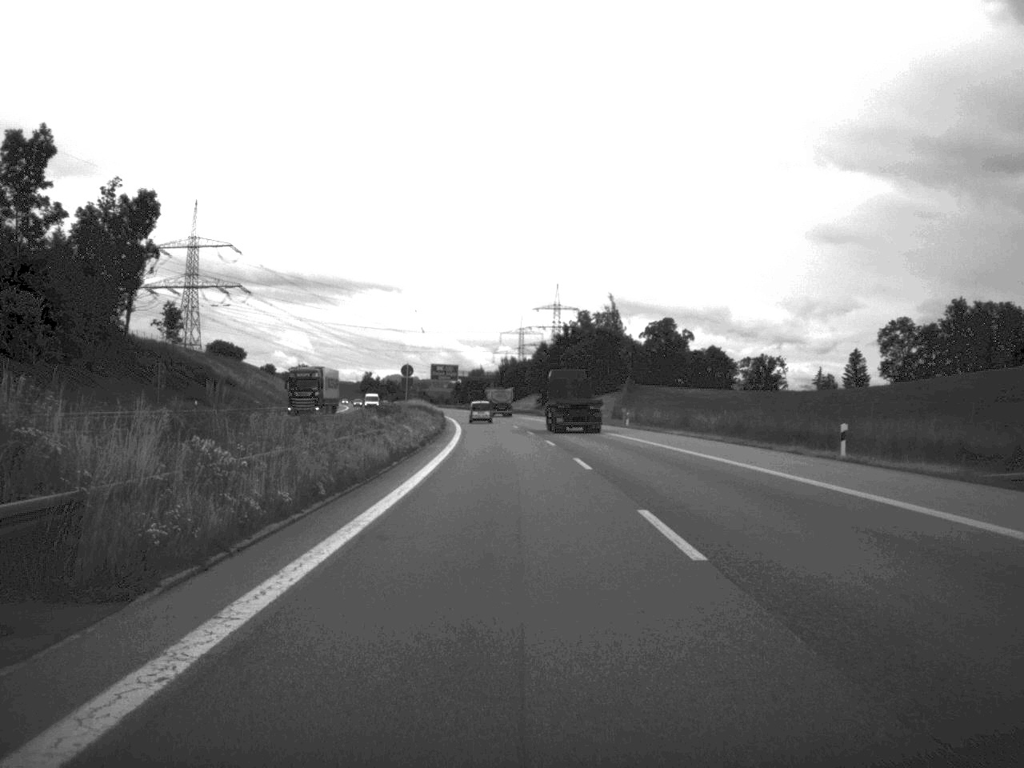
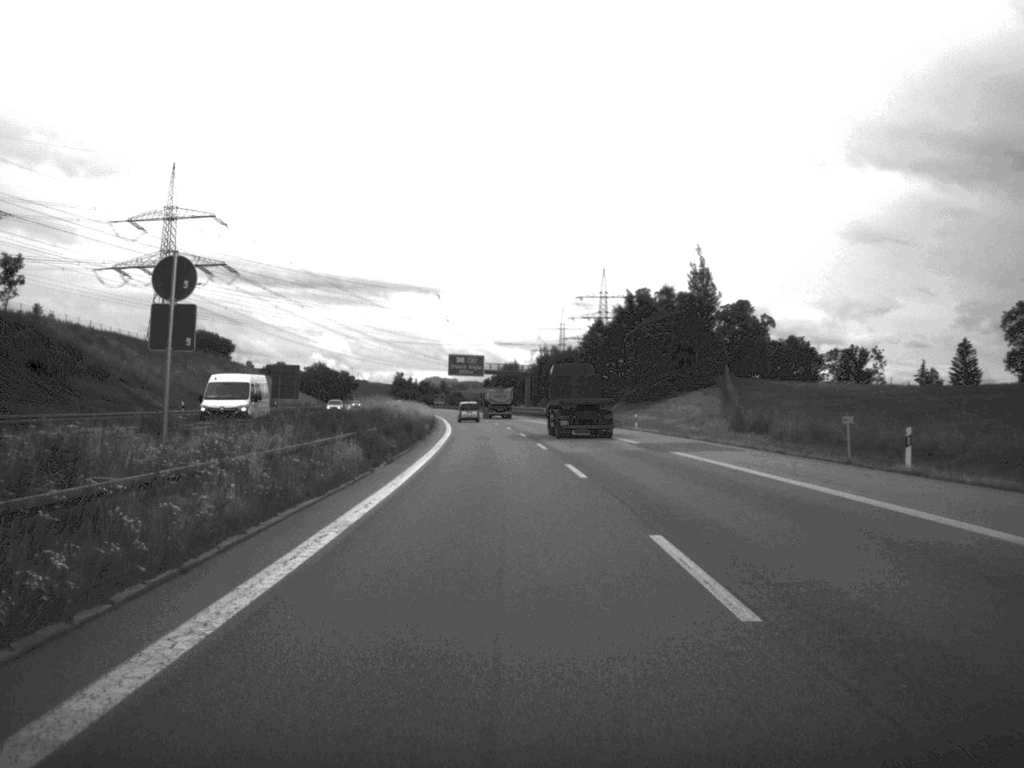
(-0.9, +56.6) m; -2°
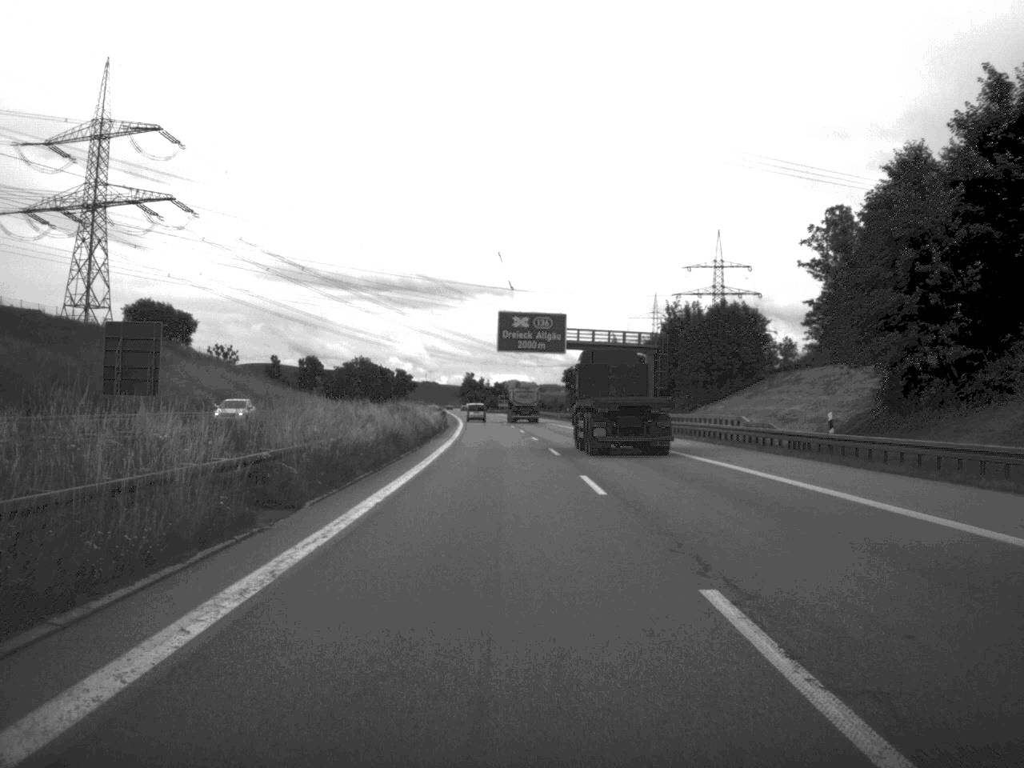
(-3.3, +93.0) m; -4°
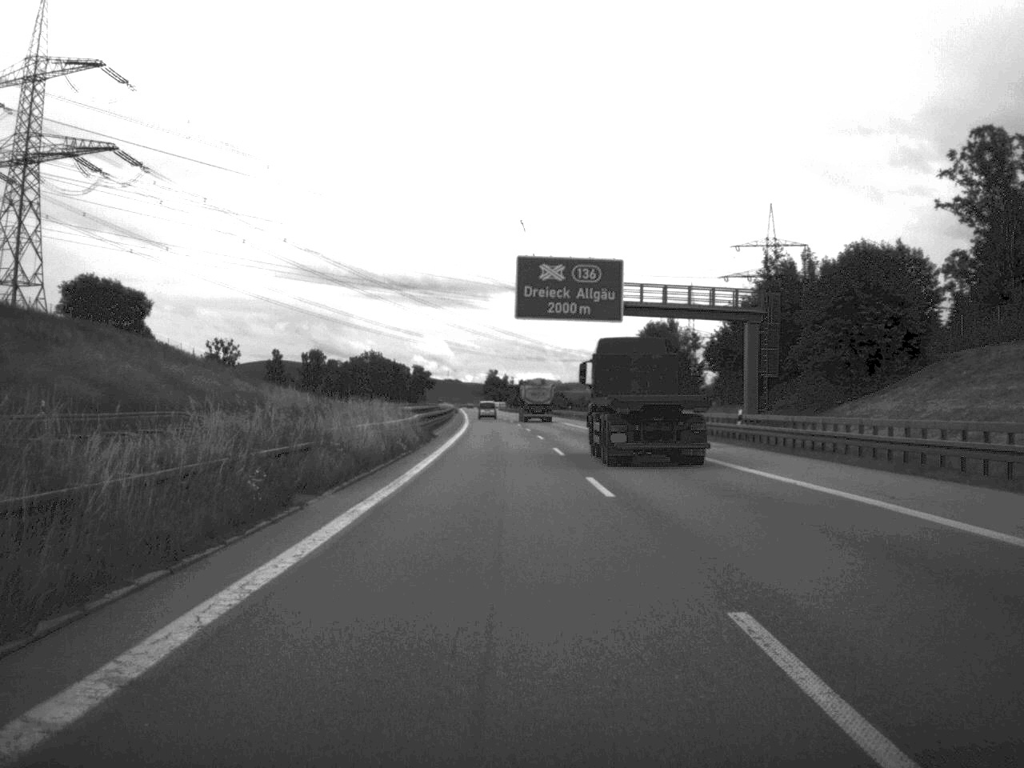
(-0.5, +36.6) m; -1°
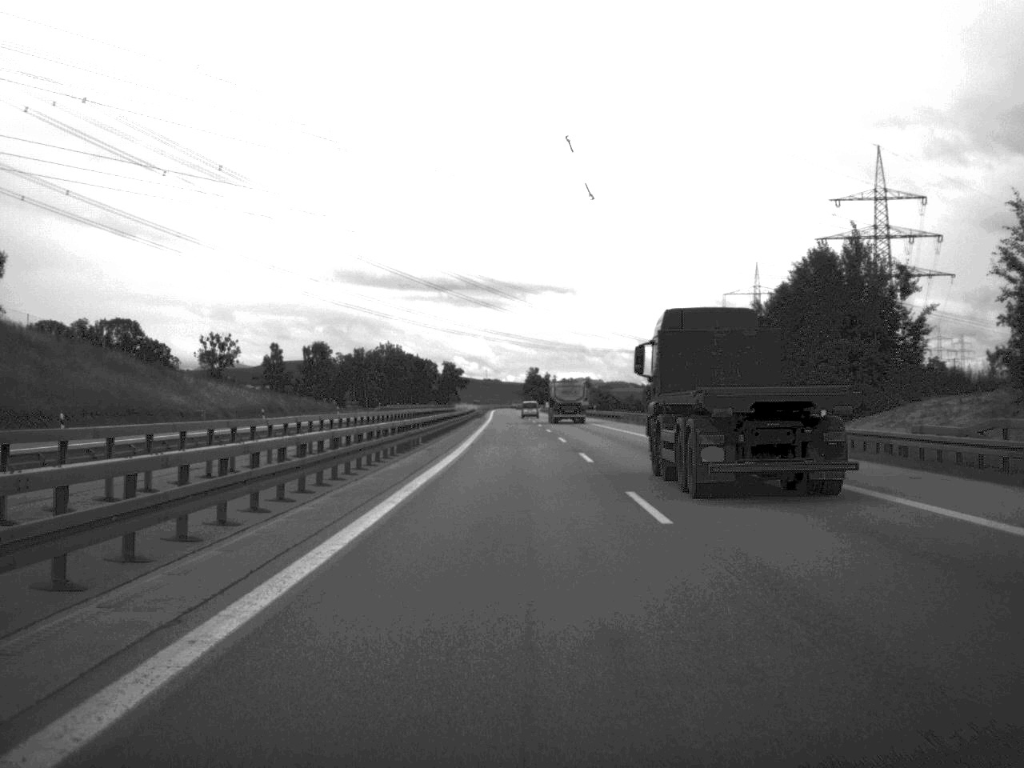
(-1.0, +57.9) m; -2°
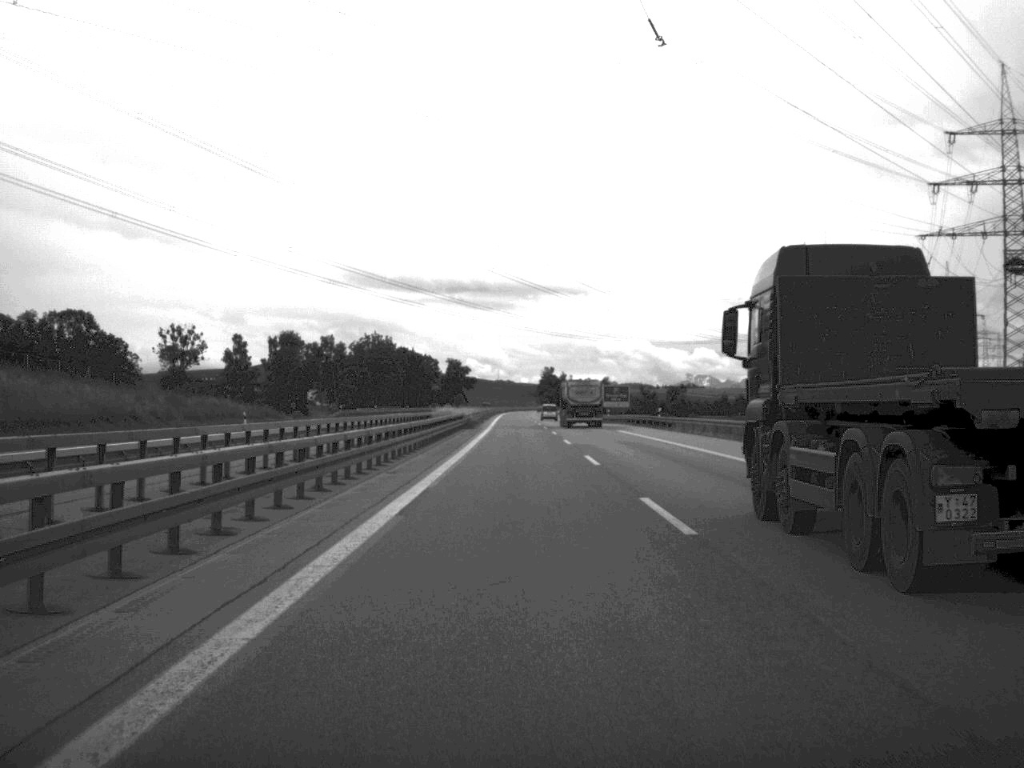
(-0.4, +54.4) m; -1°
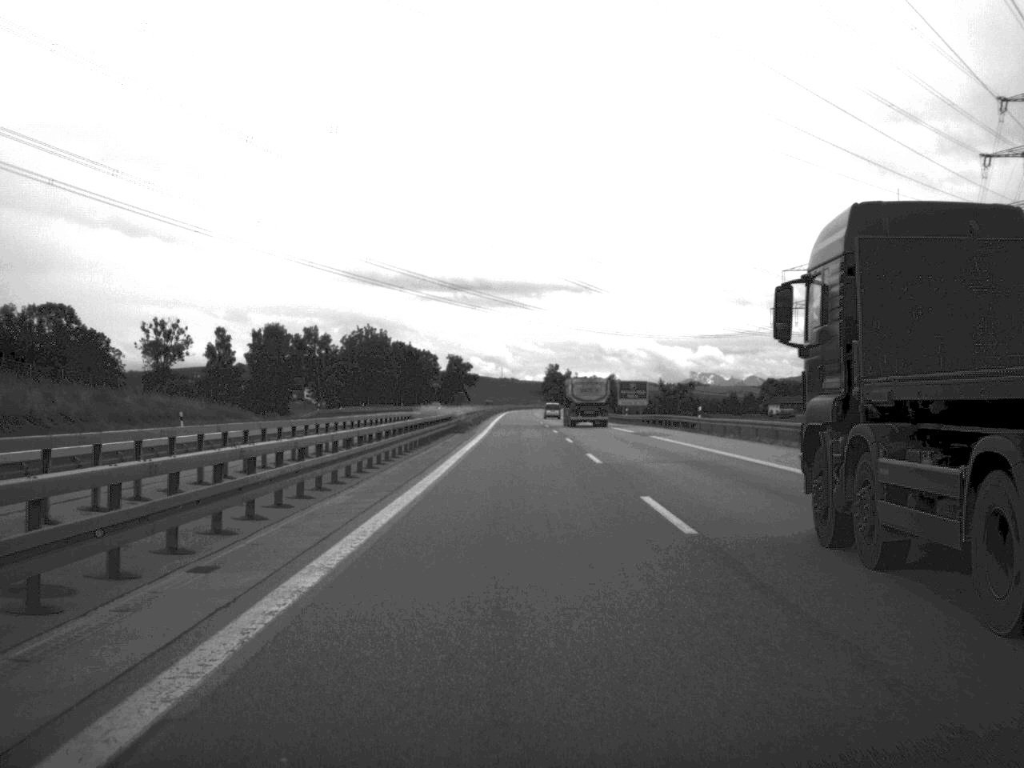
(0.0, +17.8) m; 0°
